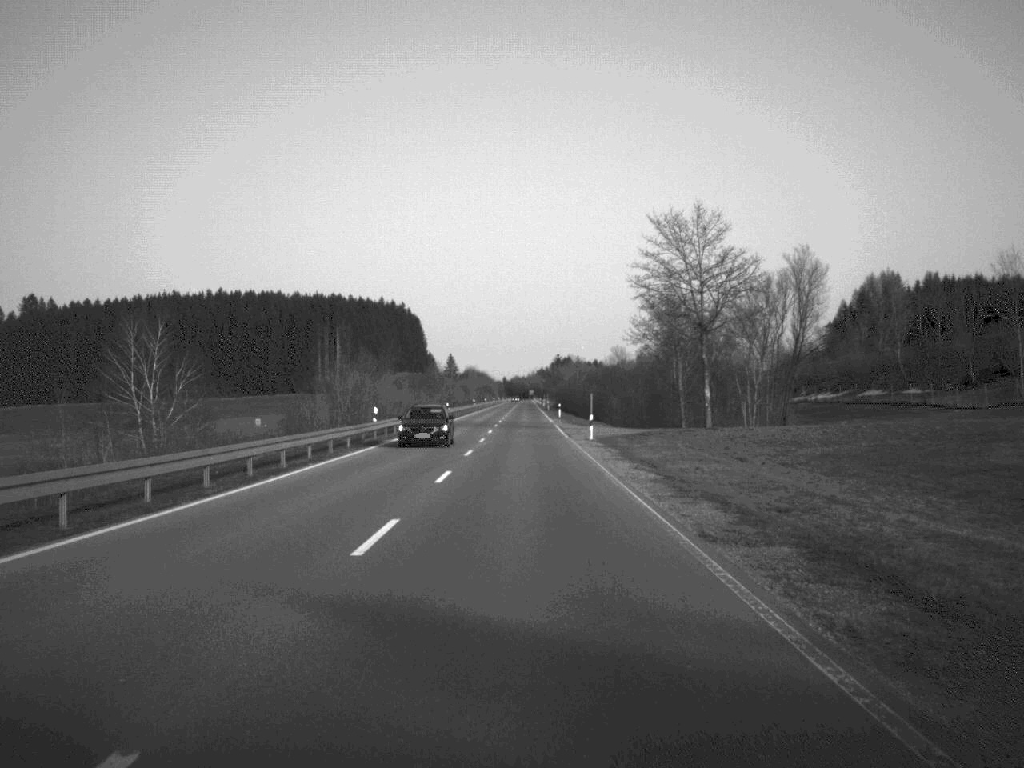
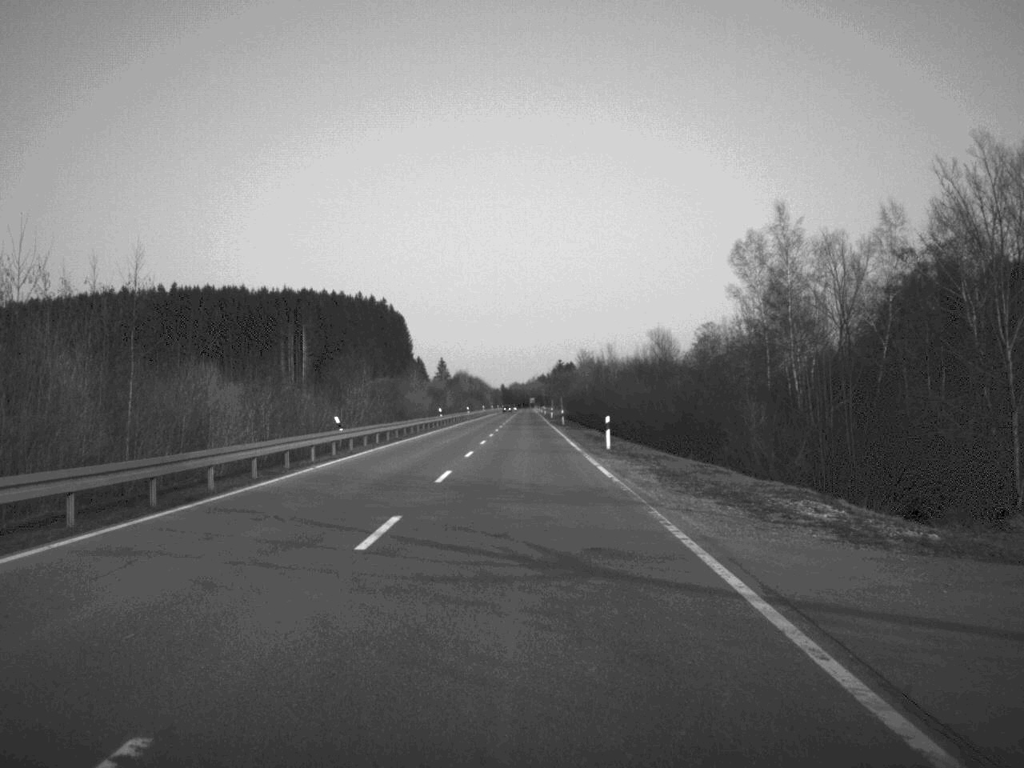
(0.0, +59.8) m; 0°
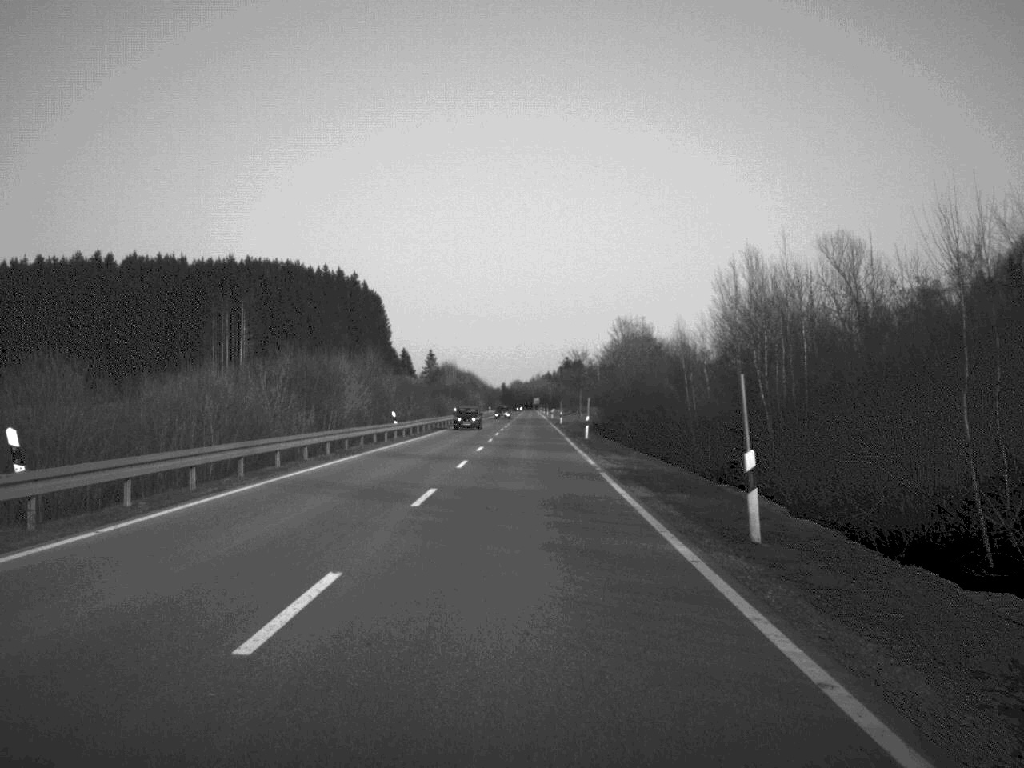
(+0.1, +77.4) m; 0°
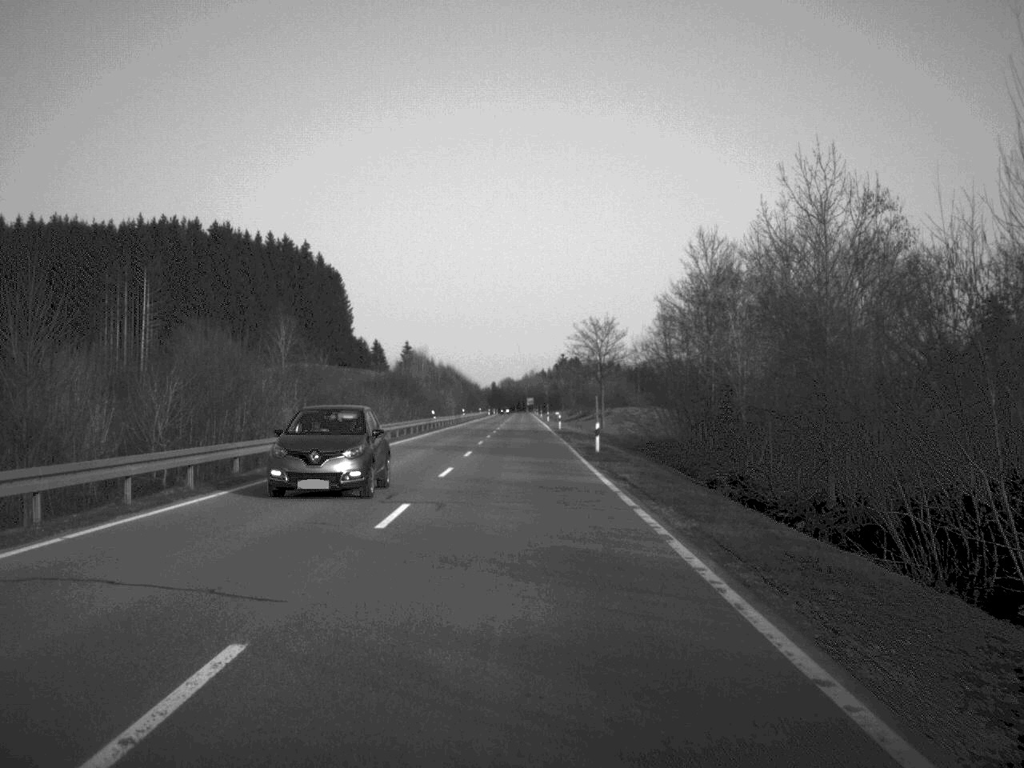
(+0.3, +63.4) m; 0°
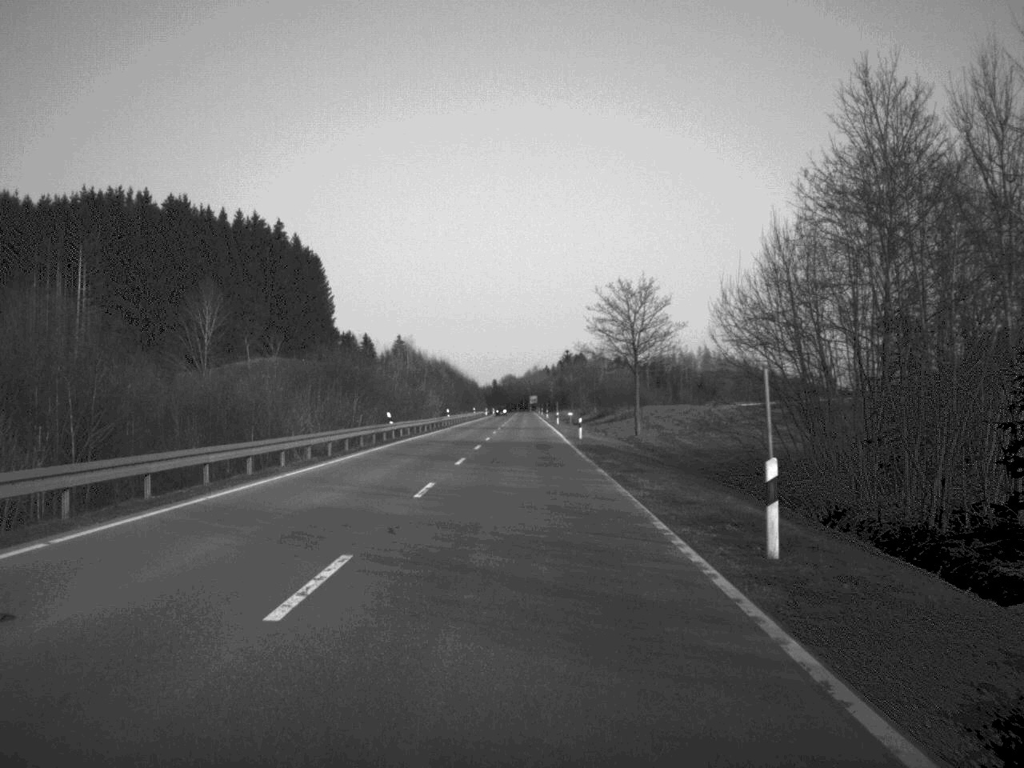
(0.0, +30.9) m; 0°
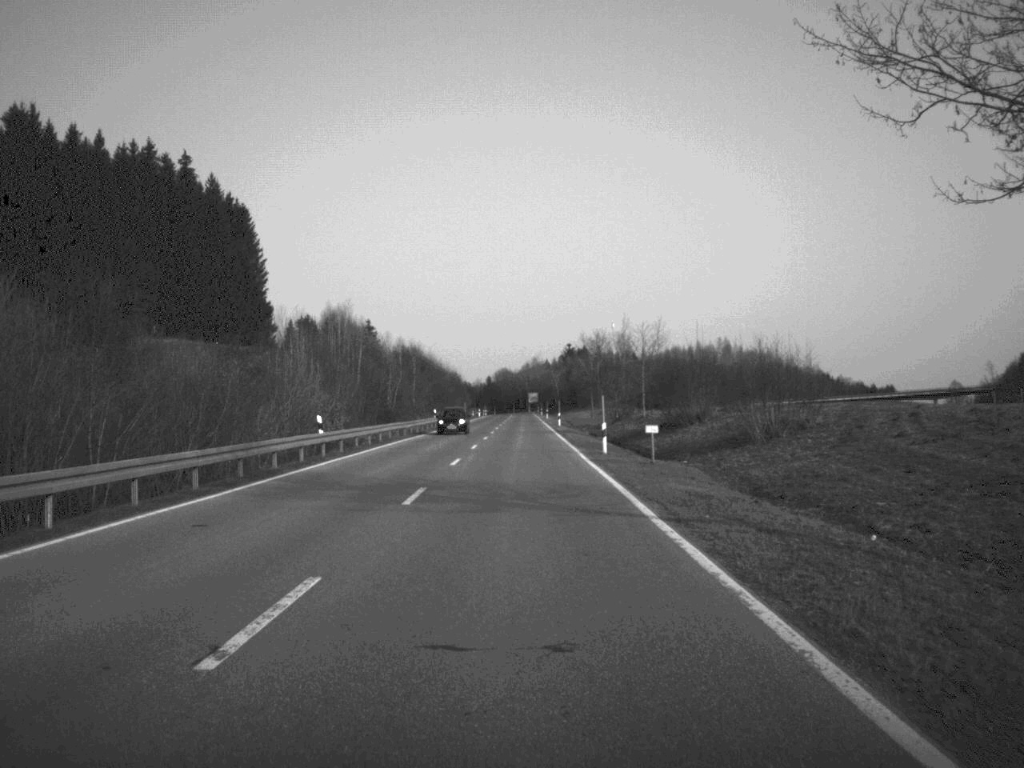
(+0.1, +64.4) m; 0°
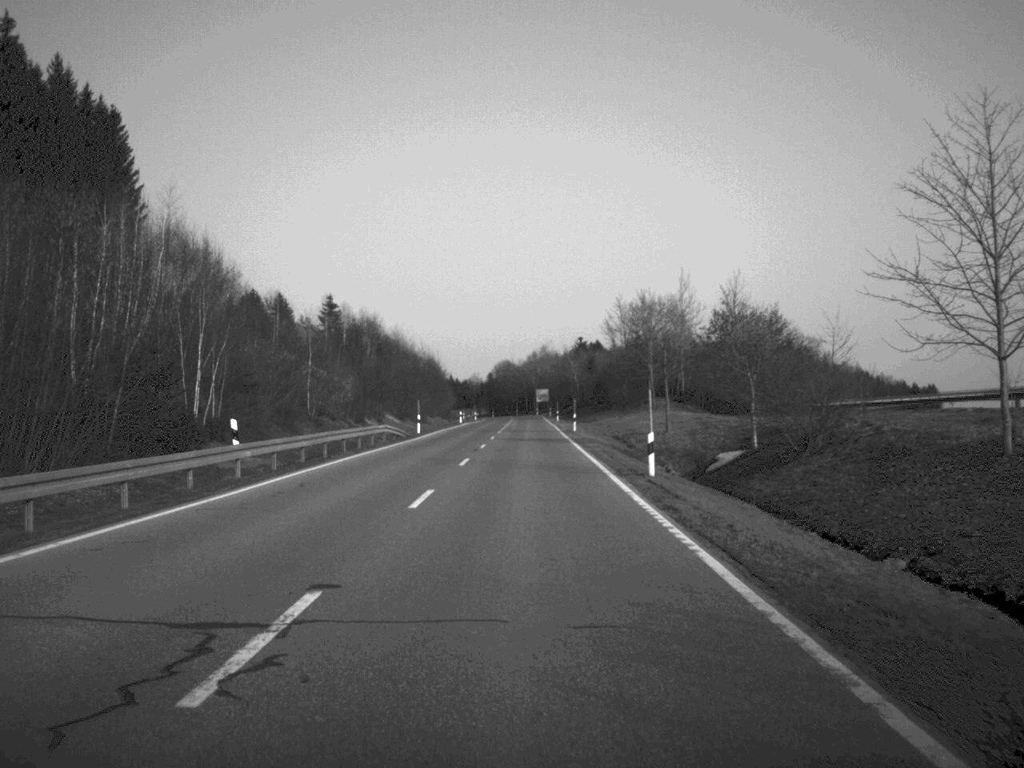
(-0.1, +65.0) m; 0°
